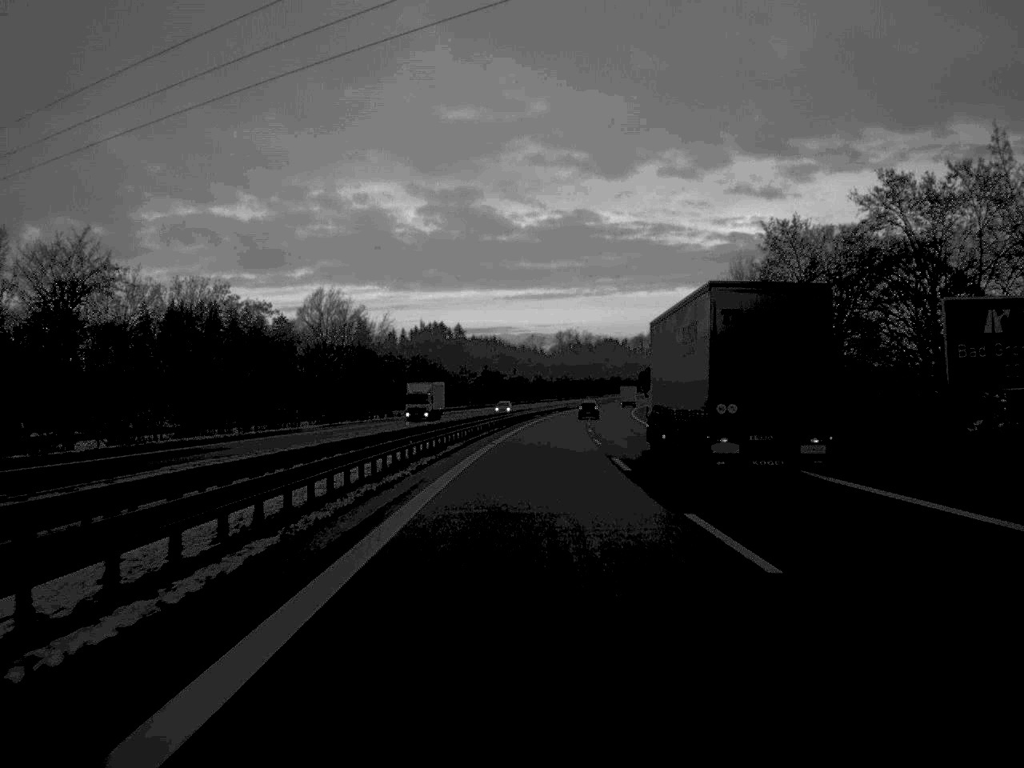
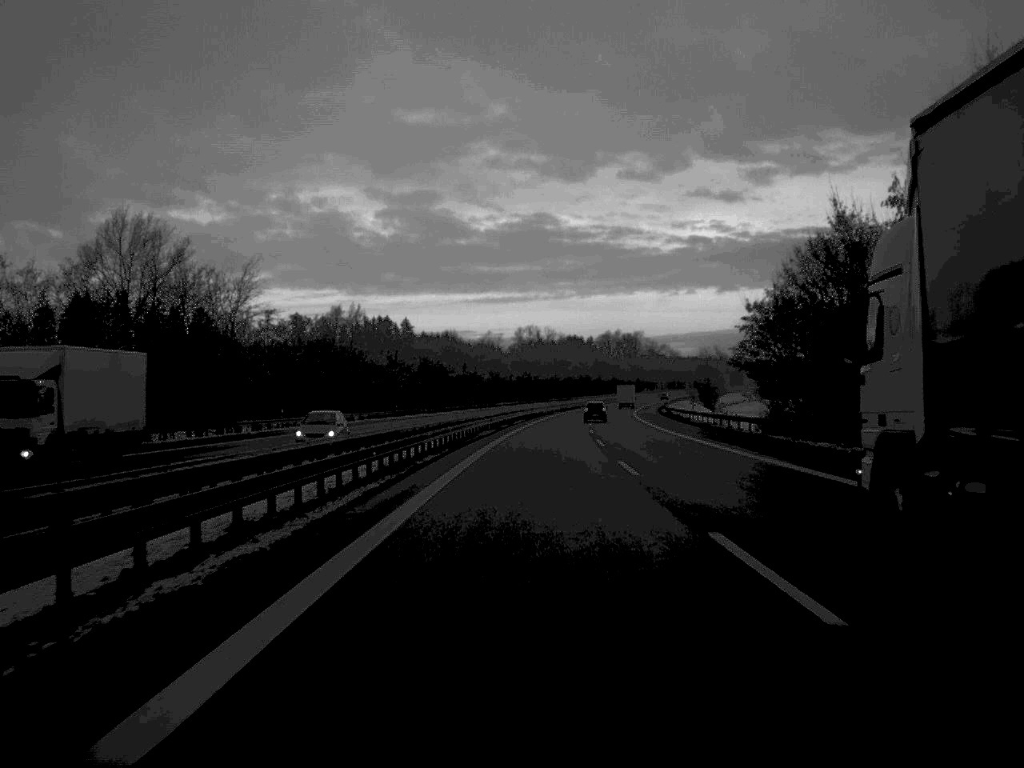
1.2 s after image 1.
(+1.0, +56.6) m; +2°
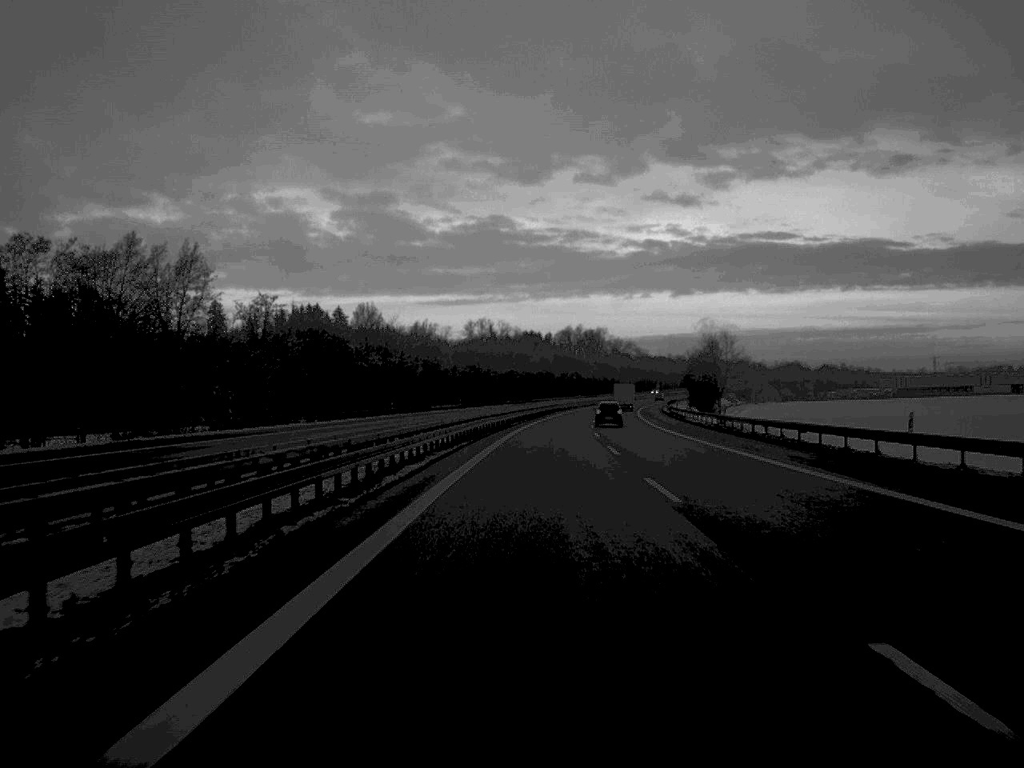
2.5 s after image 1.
(+1.0, +60.4) m; +2°
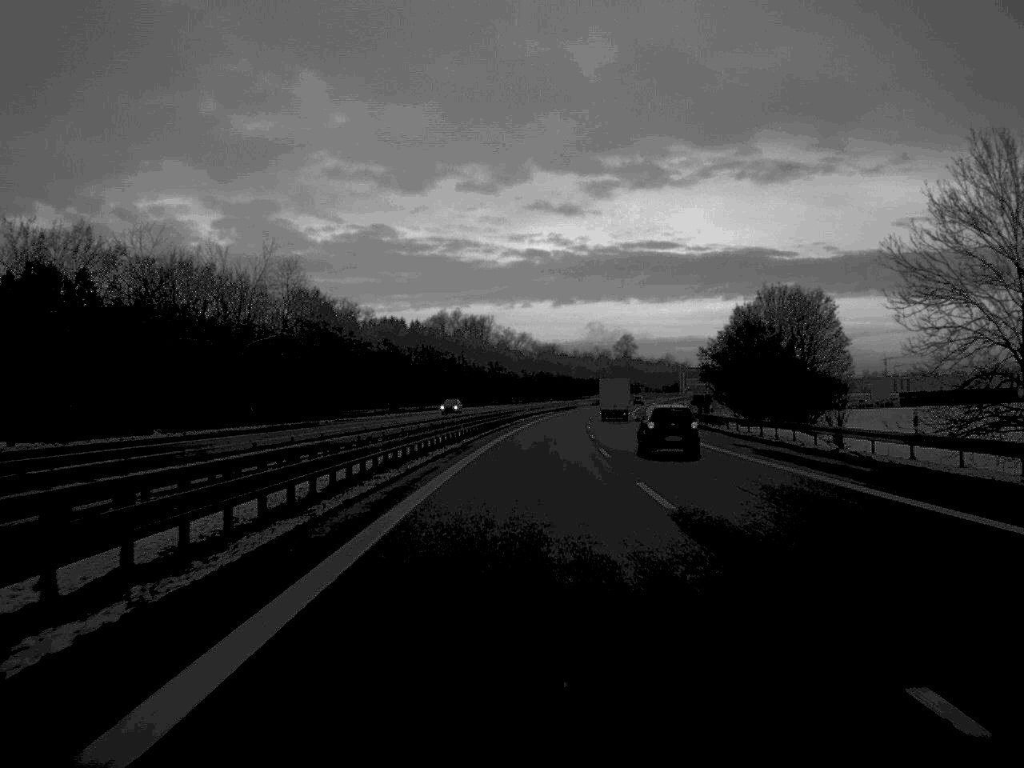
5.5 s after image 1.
(+6.9, +144.2) m; +5°
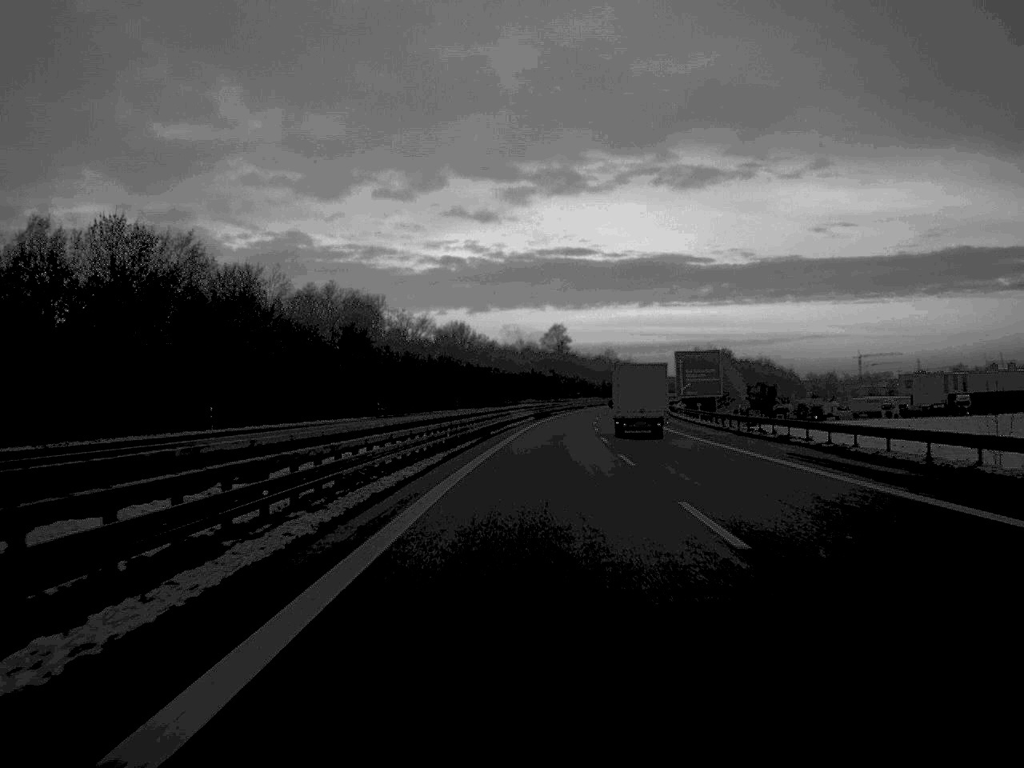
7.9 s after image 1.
(+3.6, +112.4) m; +4°
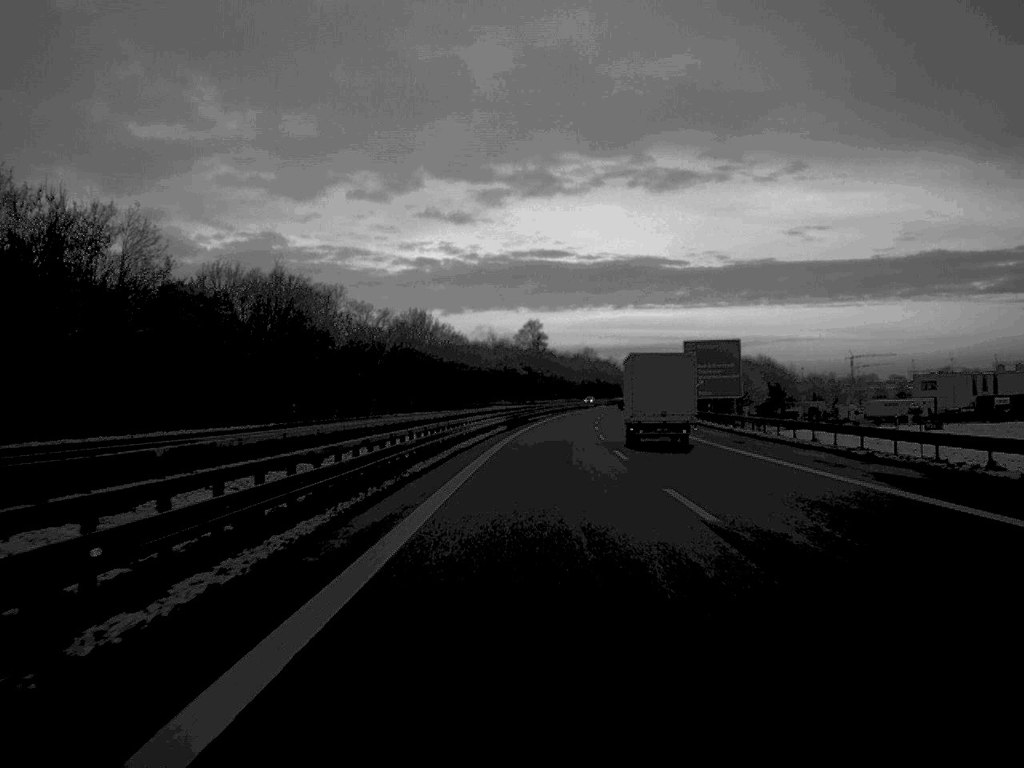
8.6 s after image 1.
(+0.3, +32.6) m; +1°
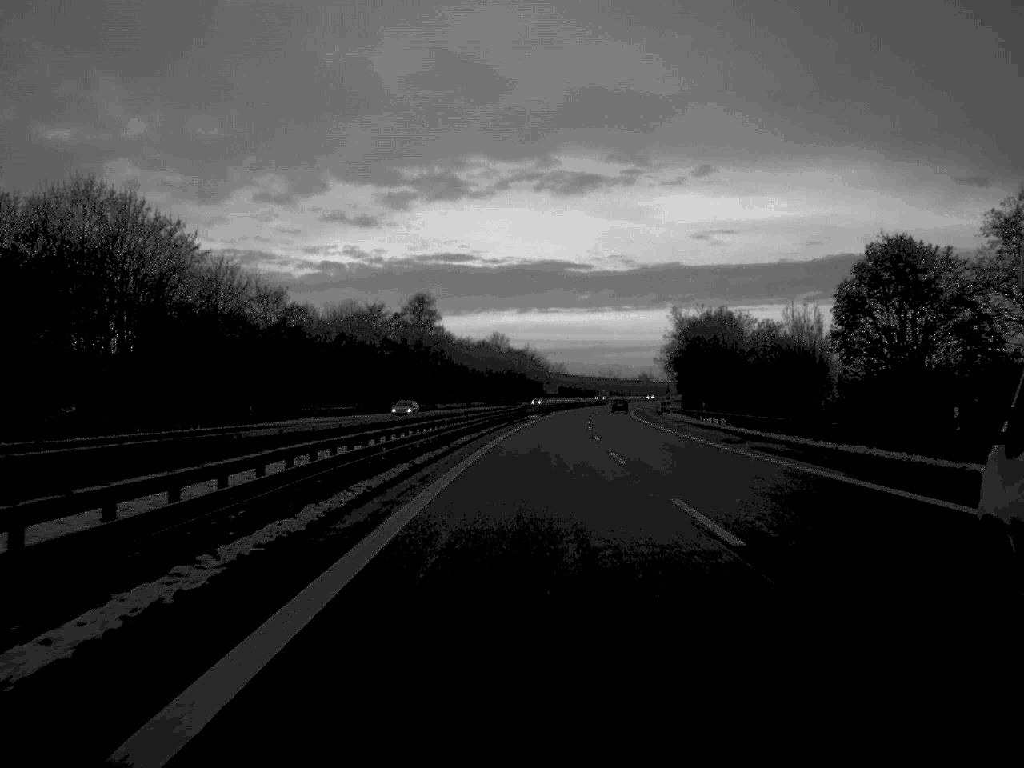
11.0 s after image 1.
(+4.2, +110.2) m; +4°
